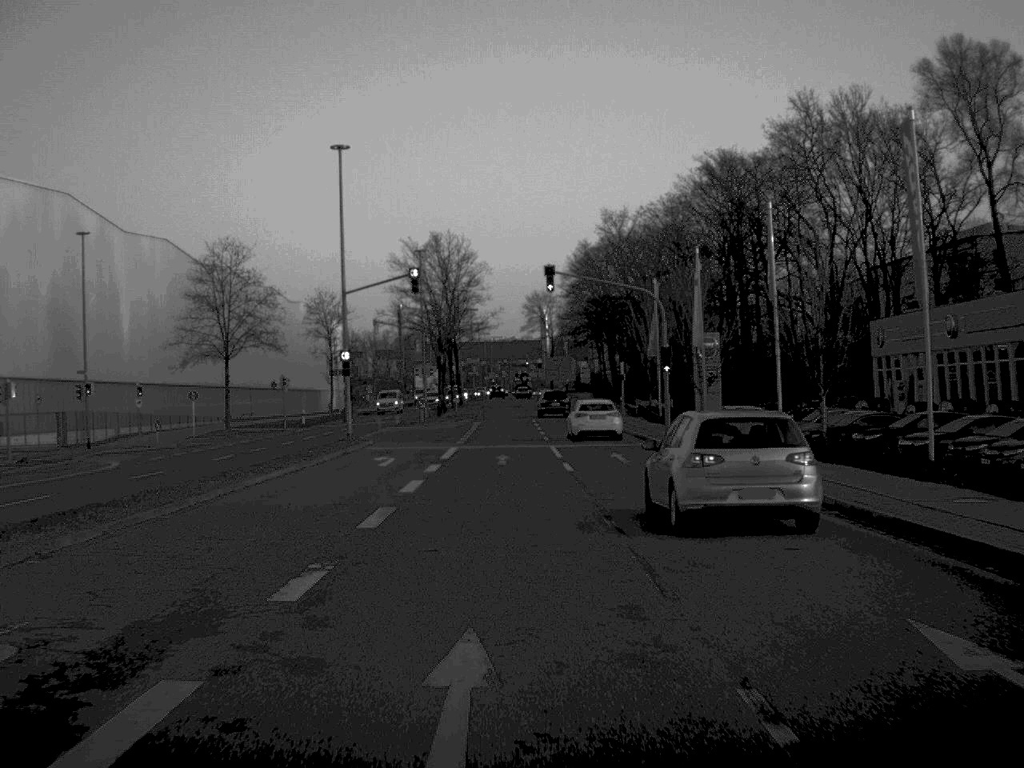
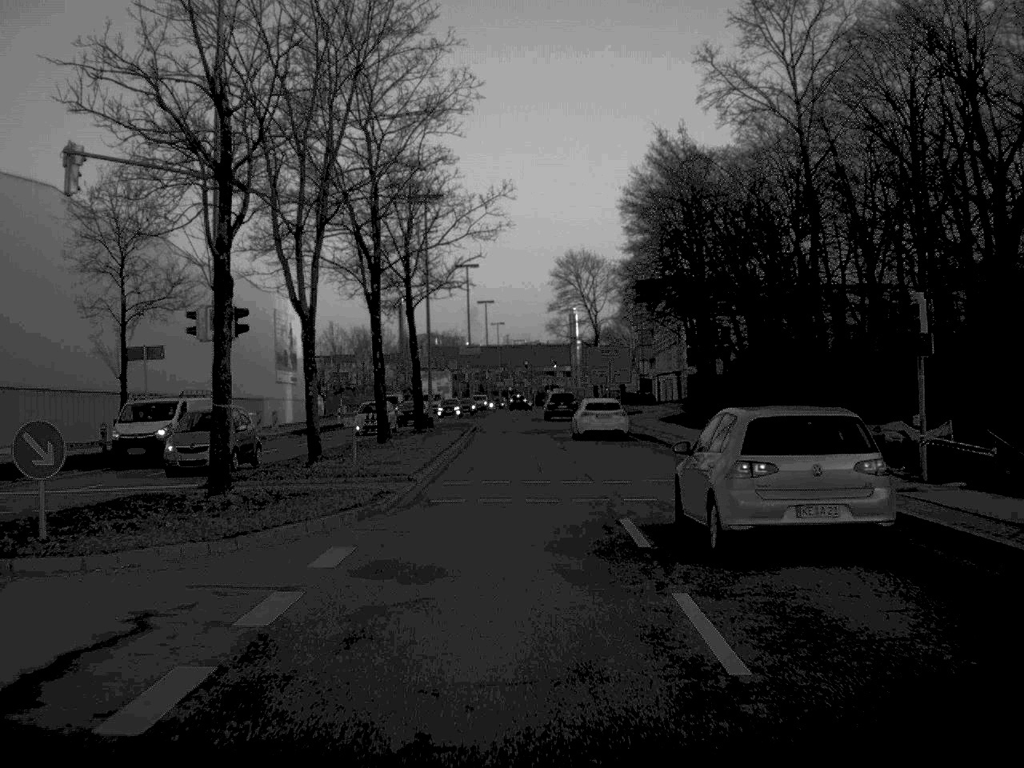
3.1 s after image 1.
(-0.6, +56.6) m; -1°
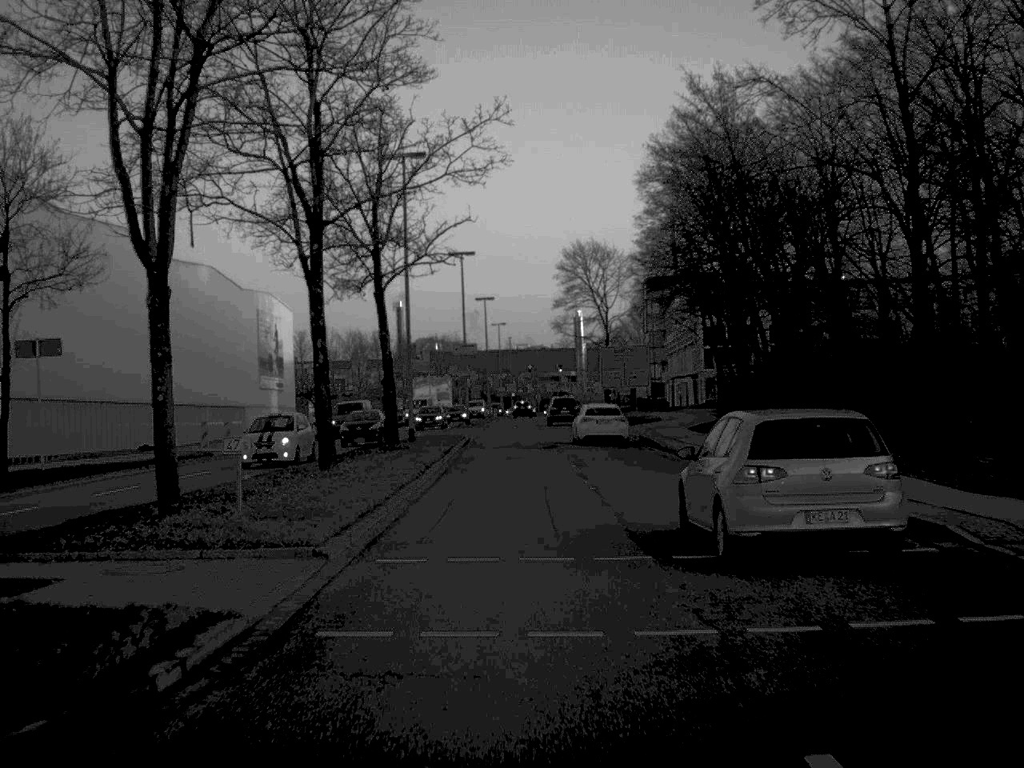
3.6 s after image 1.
(0.0, +10.7) m; 0°
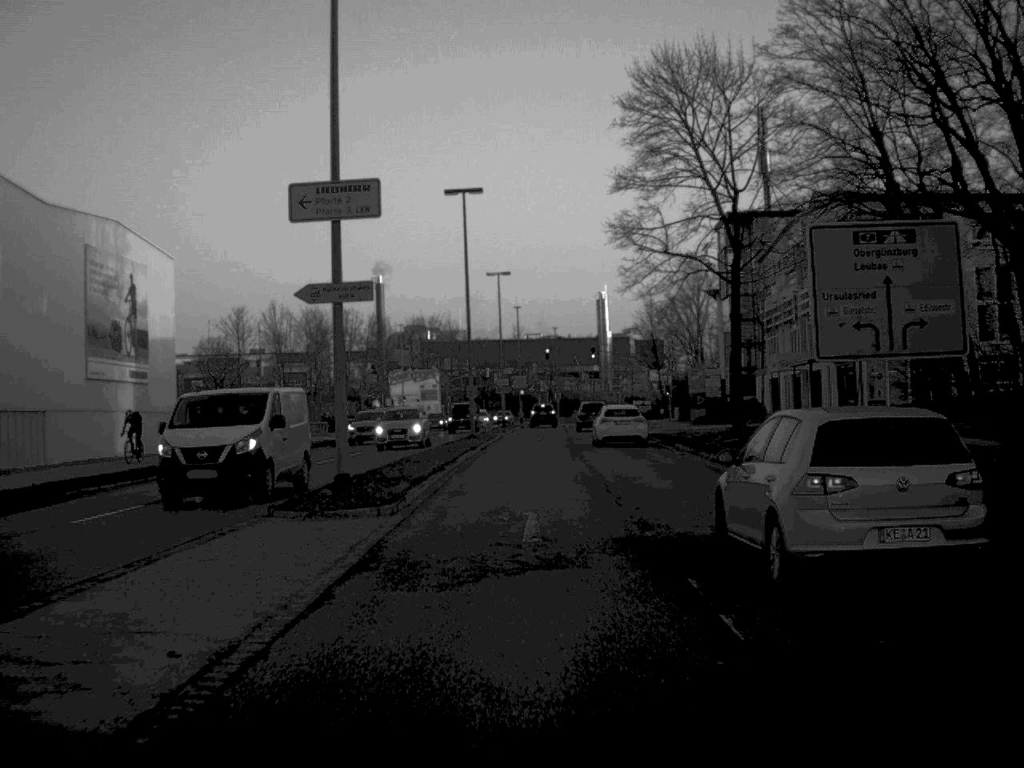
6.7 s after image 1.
(-0.6, +55.8) m; 0°
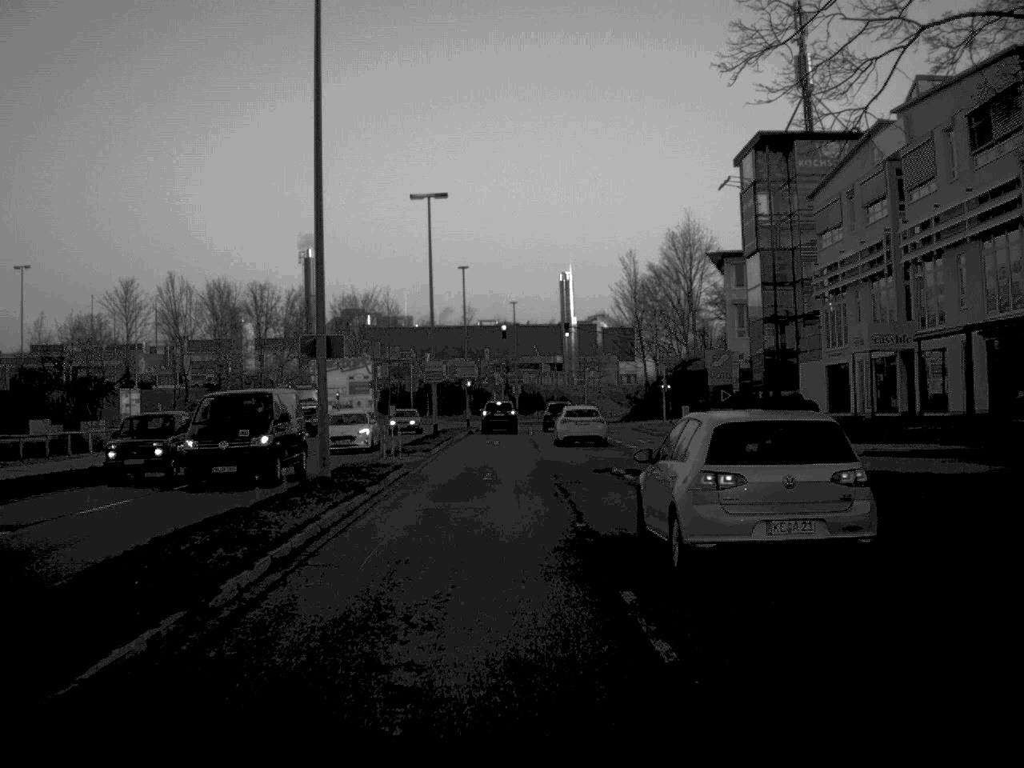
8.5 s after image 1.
(+0.4, +30.3) m; +2°
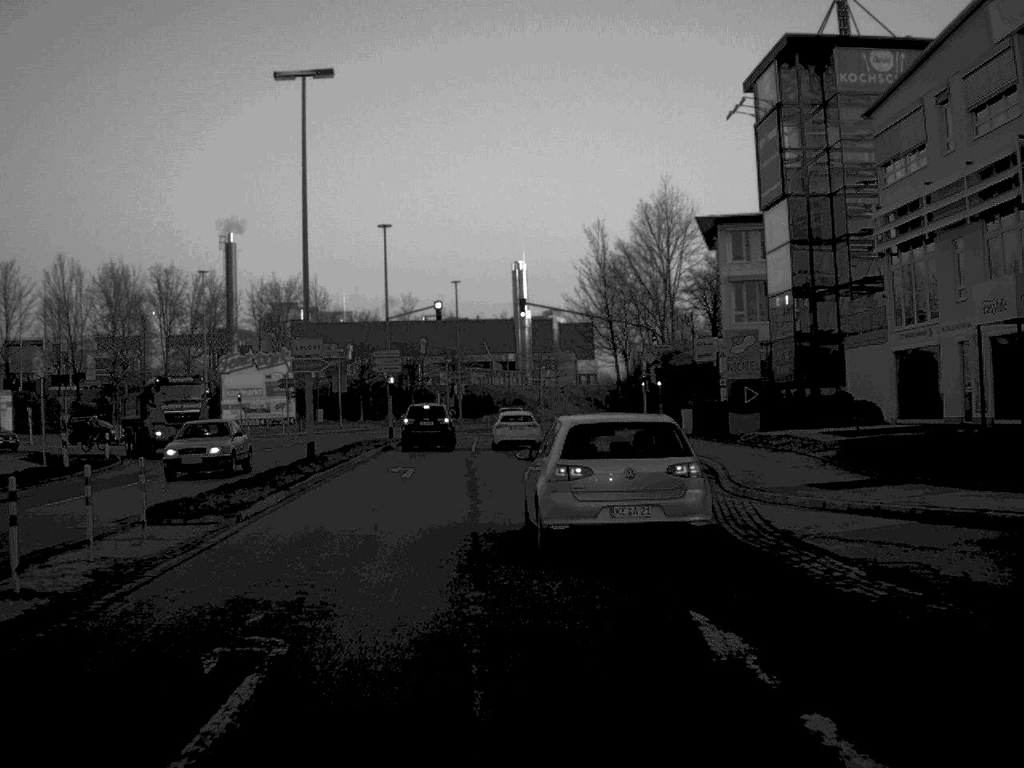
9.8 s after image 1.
(+0.4, +20.5) m; +2°
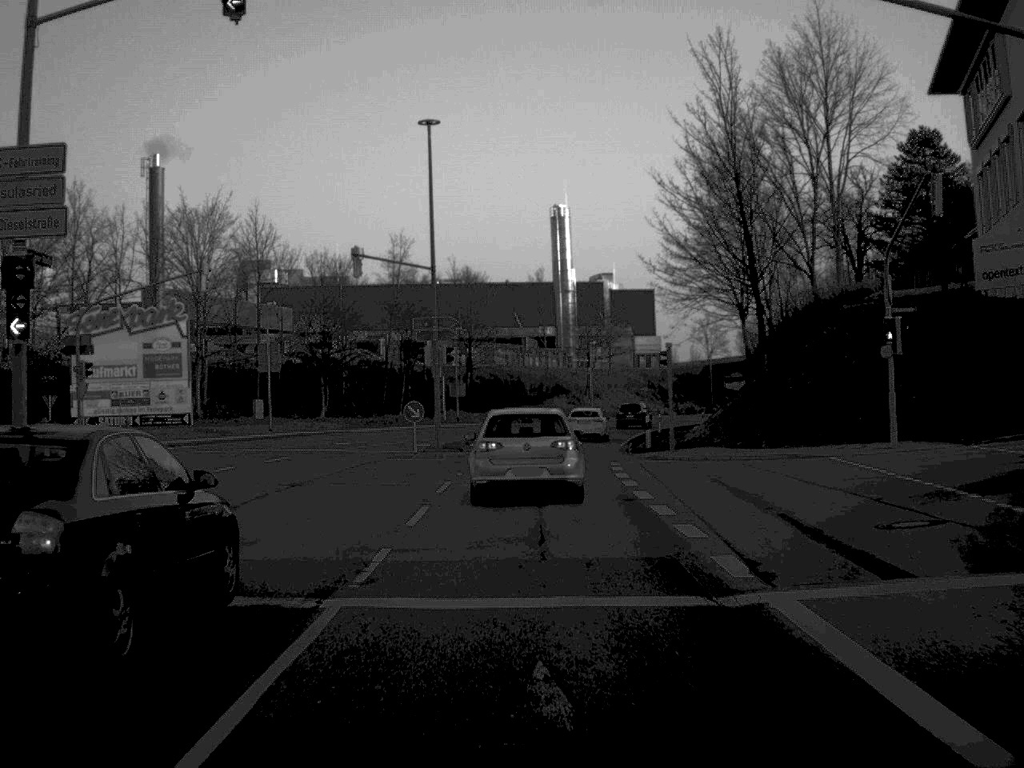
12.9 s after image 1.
(-0.6, +47.9) m; -2°
